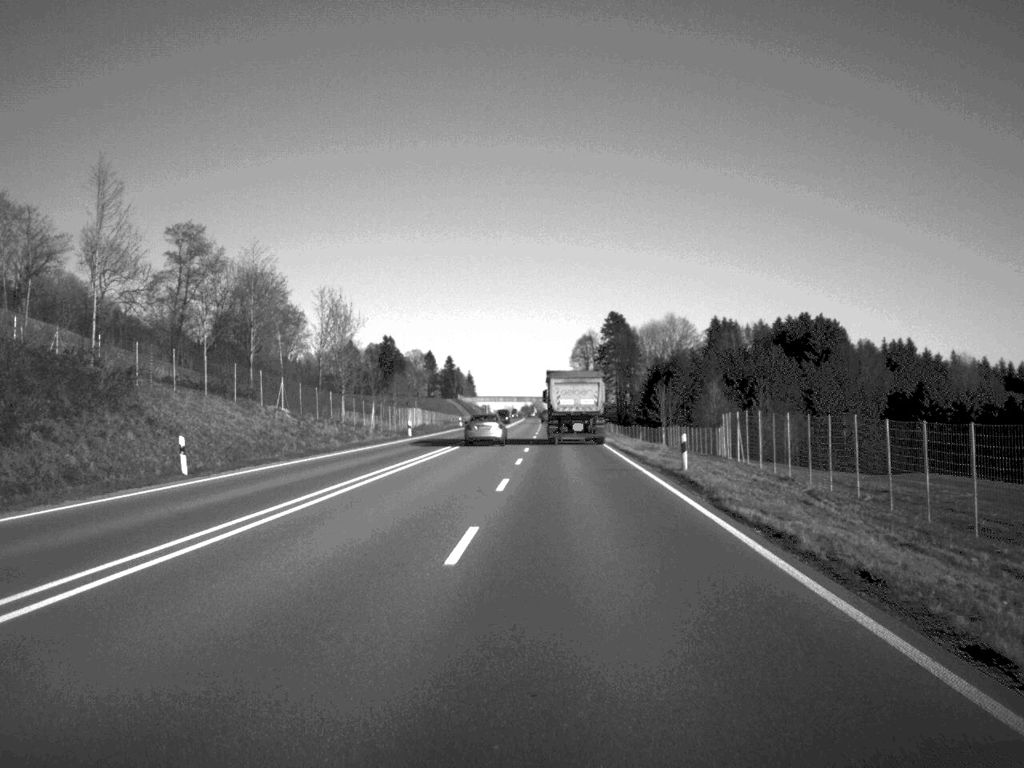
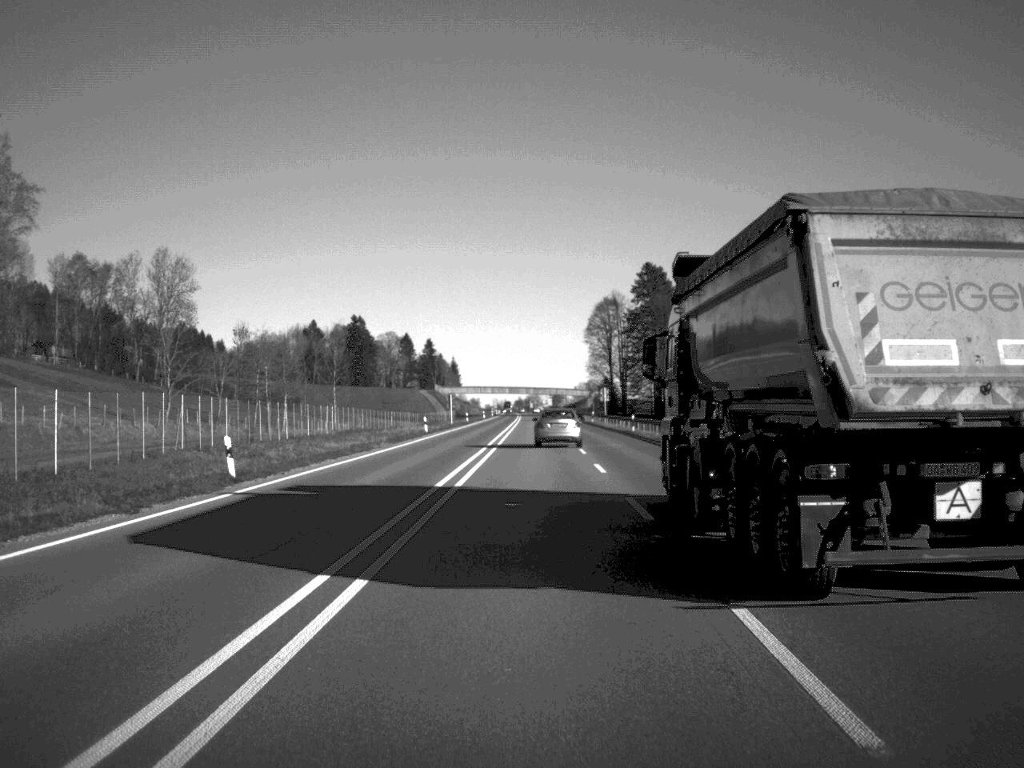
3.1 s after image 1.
(-0.5, +103.4) m; 0°
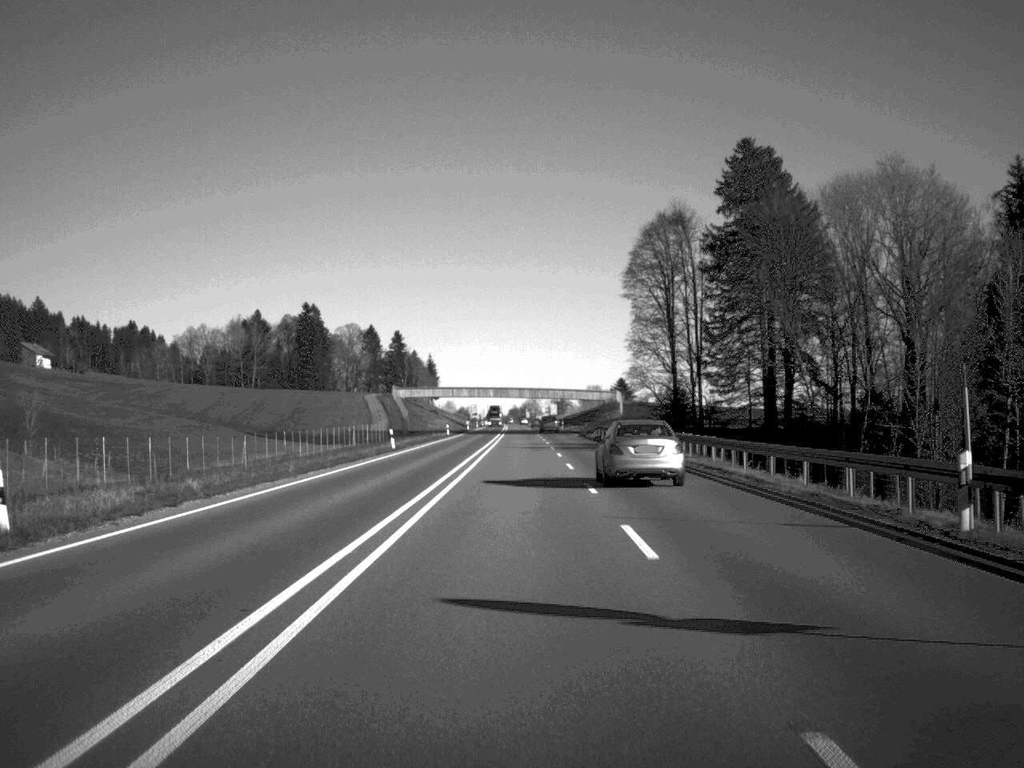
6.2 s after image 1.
(+0.7, +111.5) m; 0°
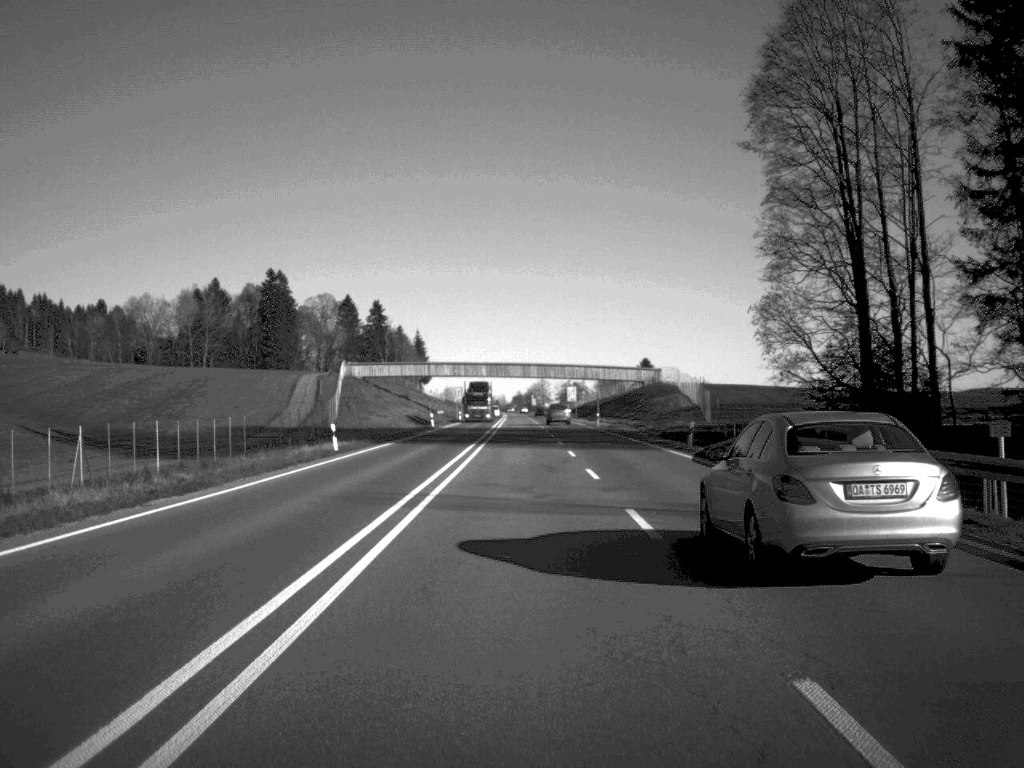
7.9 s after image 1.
(-0.3, +71.2) m; 0°
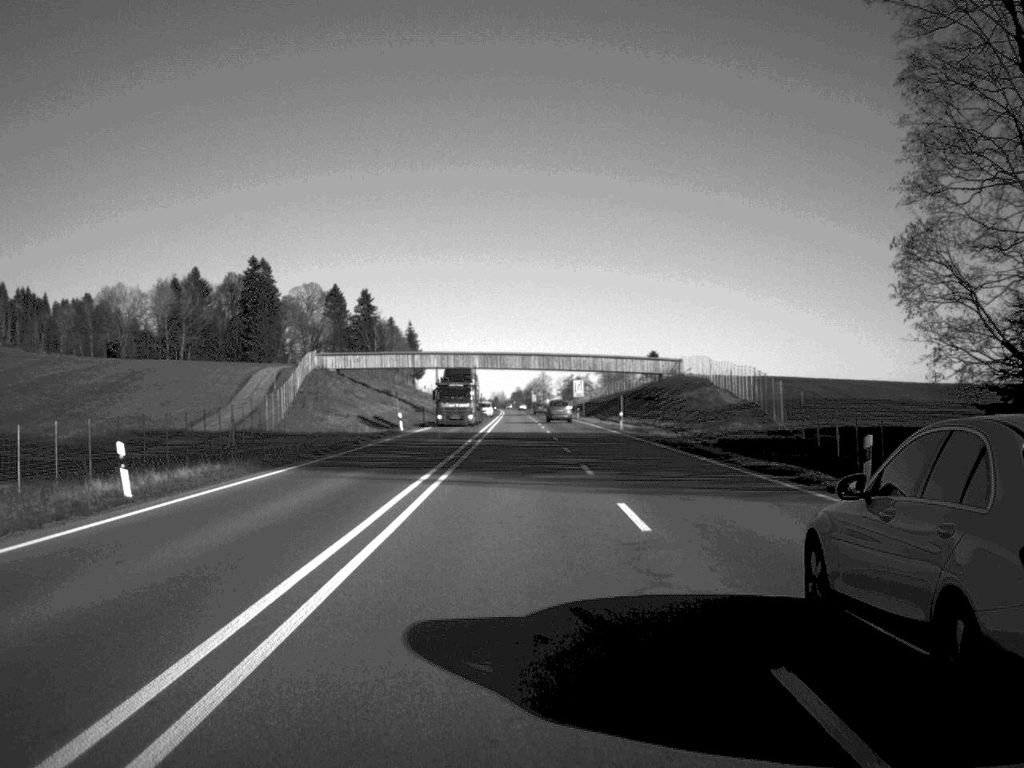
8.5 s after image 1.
(0.0, +23.5) m; 0°
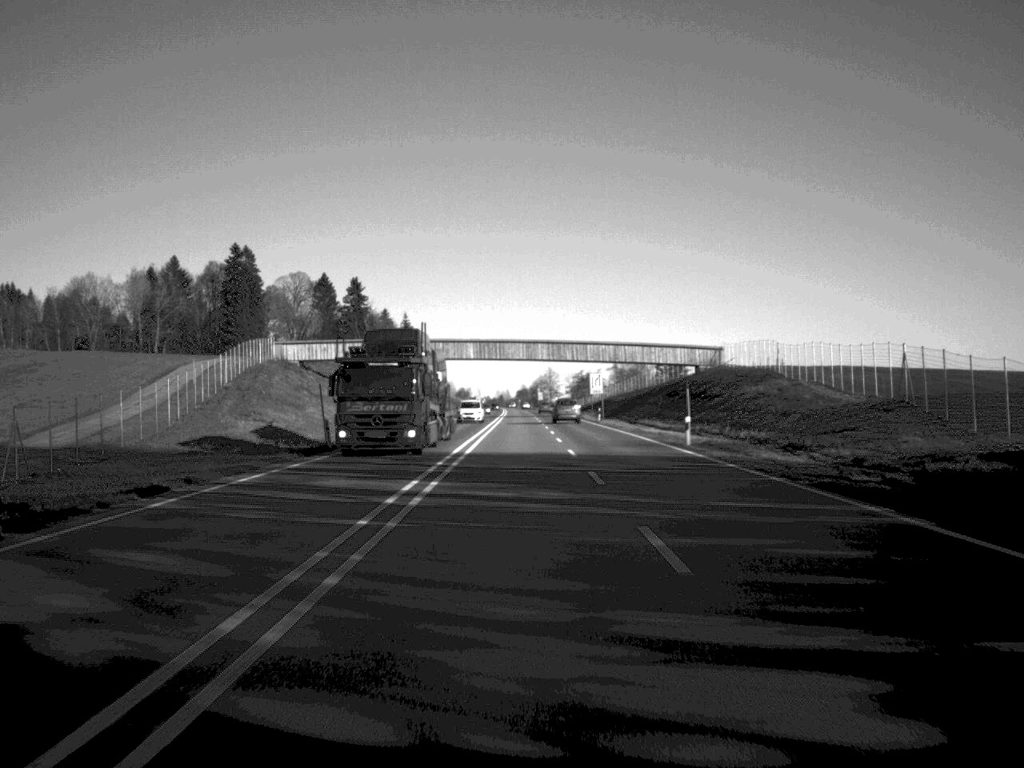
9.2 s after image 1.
(-0.1, +27.6) m; 0°
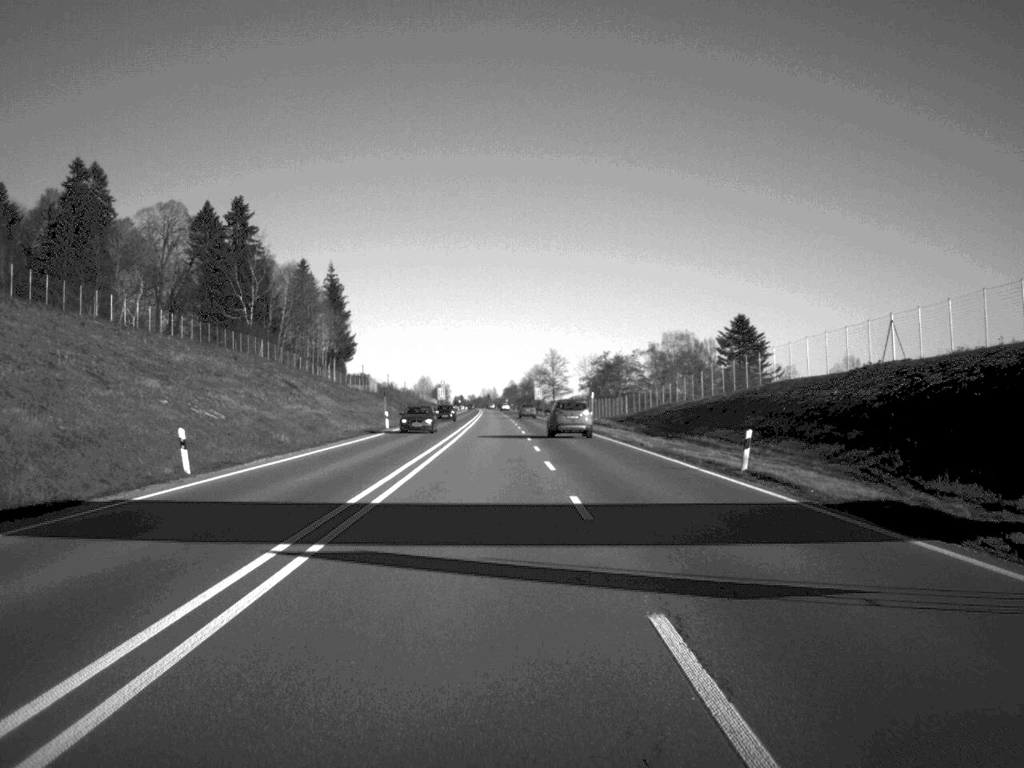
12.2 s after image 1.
(-0.2, +113.8) m; +1°
